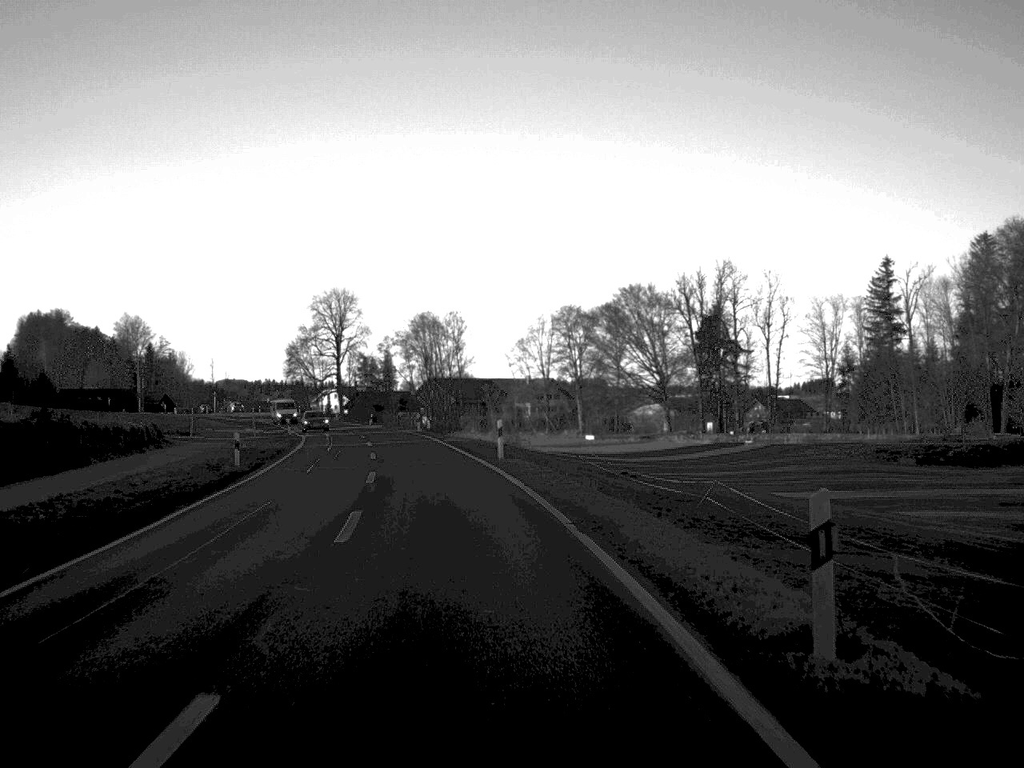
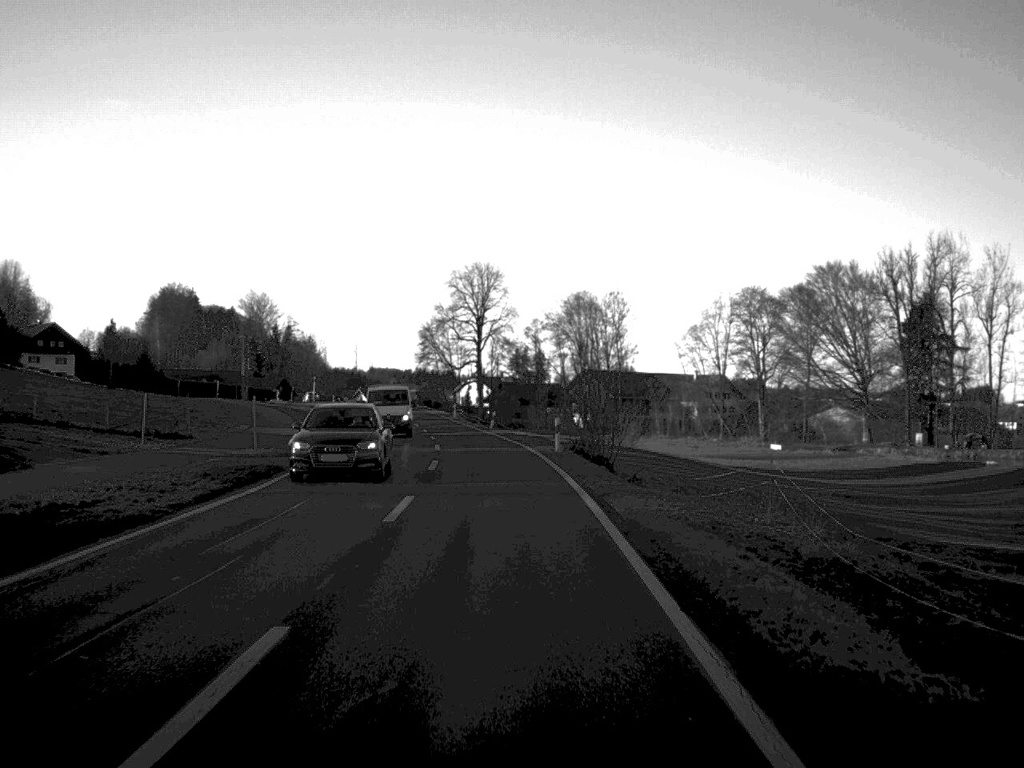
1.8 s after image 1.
(-2.2, +33.1) m; -7°
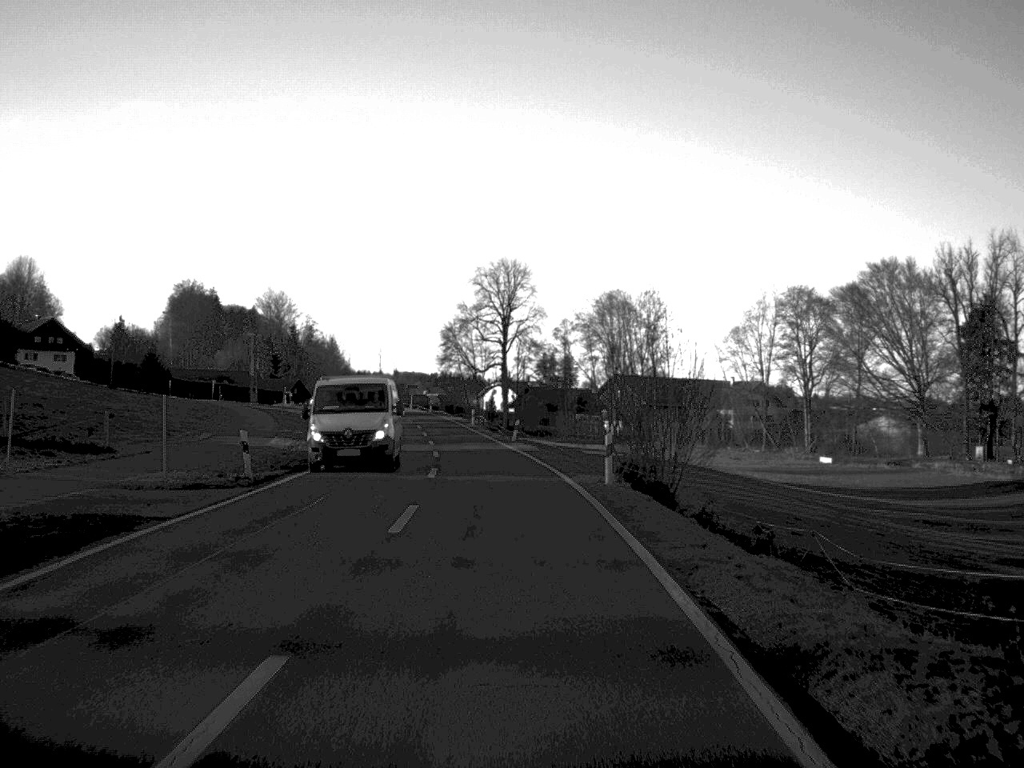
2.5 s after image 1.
(-0.2, +12.7) m; -1°
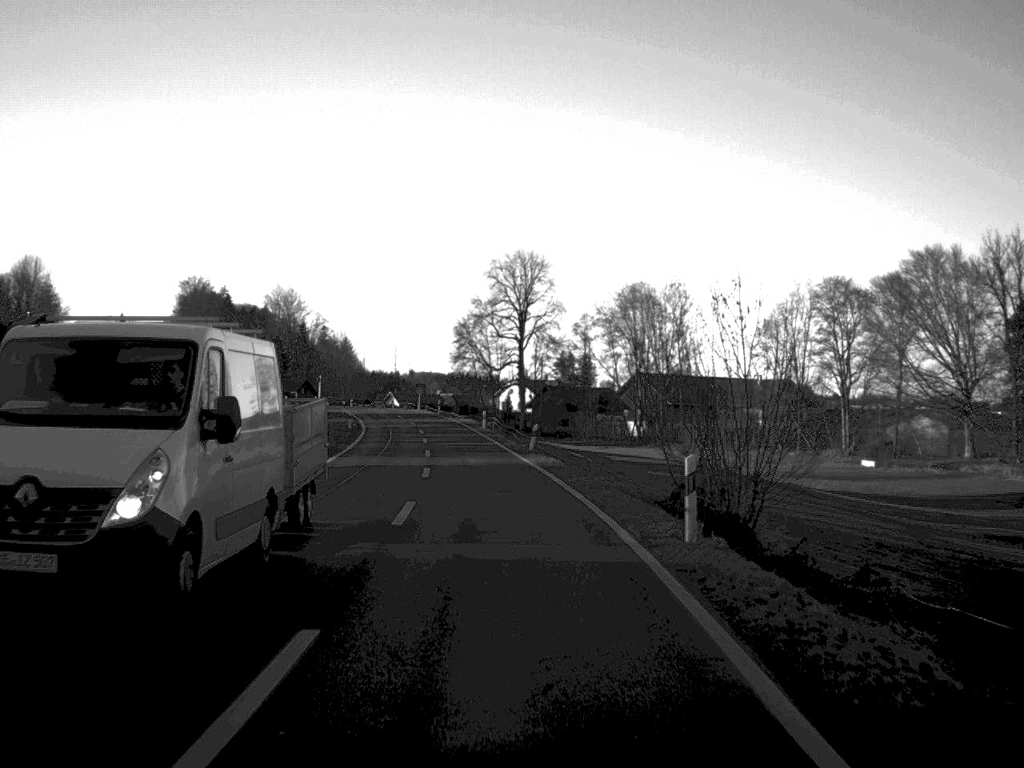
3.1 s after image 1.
(-0.1, +10.5) m; -1°
